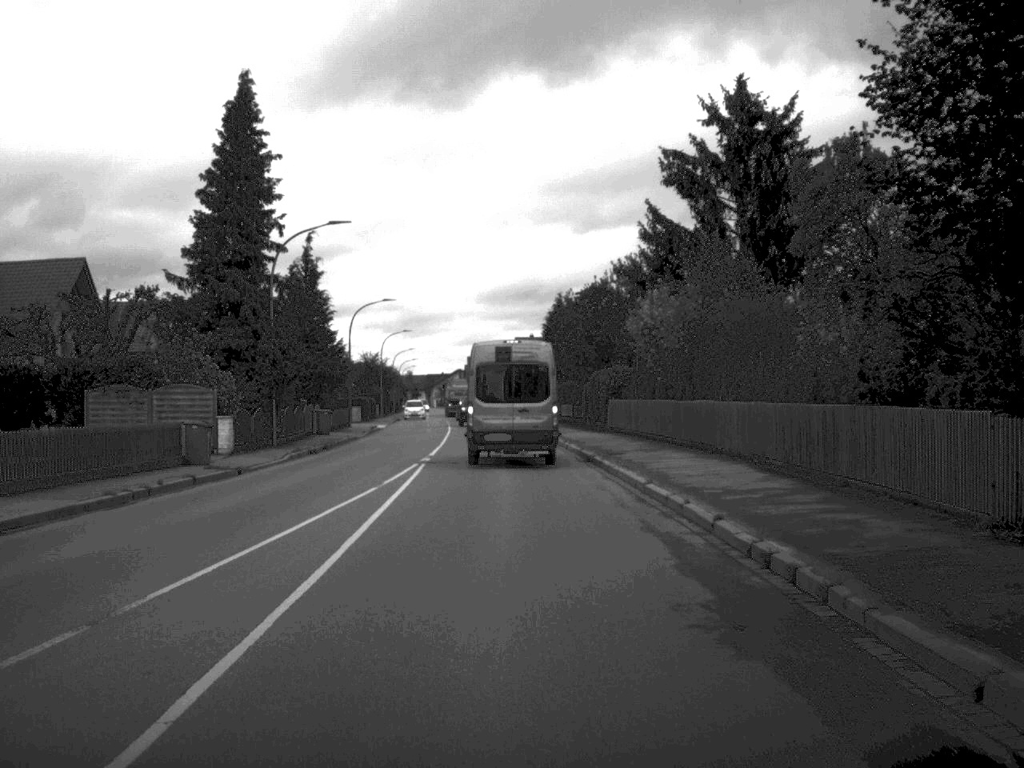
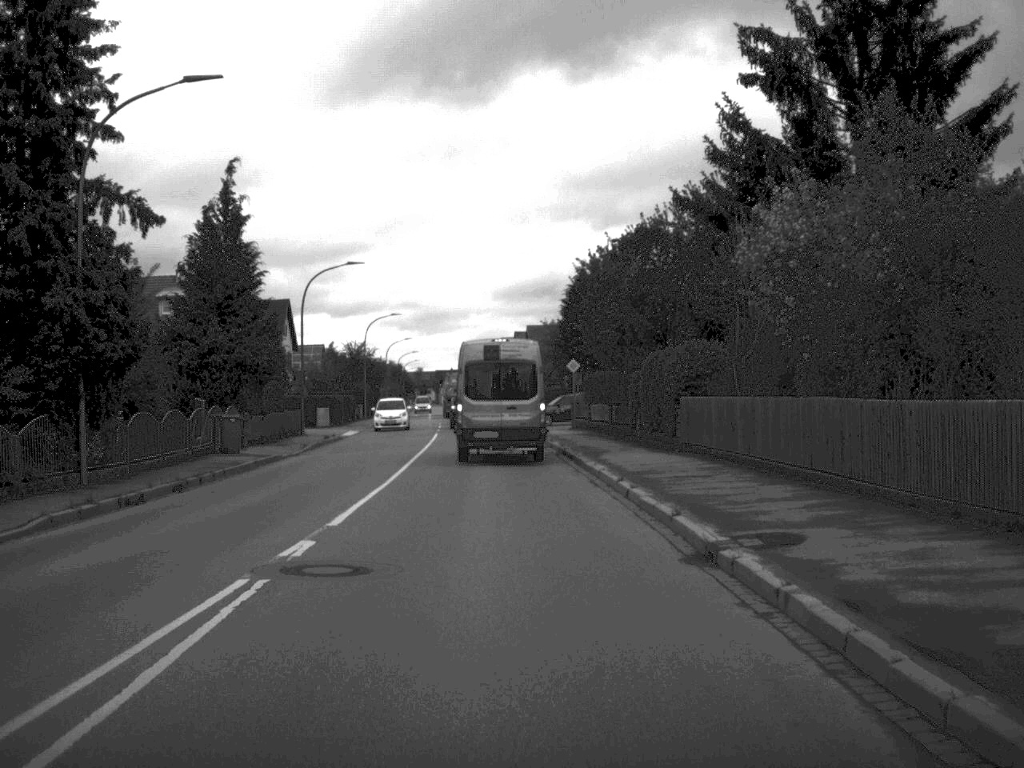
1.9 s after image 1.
(-0.1, +18.9) m; -1°
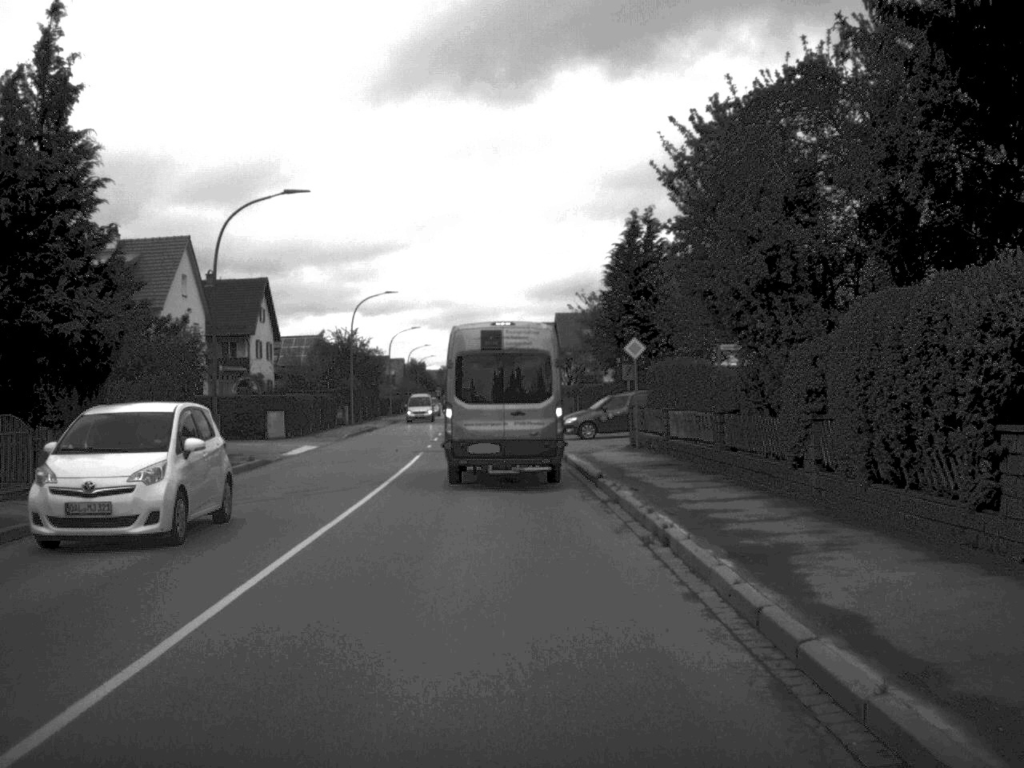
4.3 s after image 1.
(-0.2, +18.9) m; -1°
